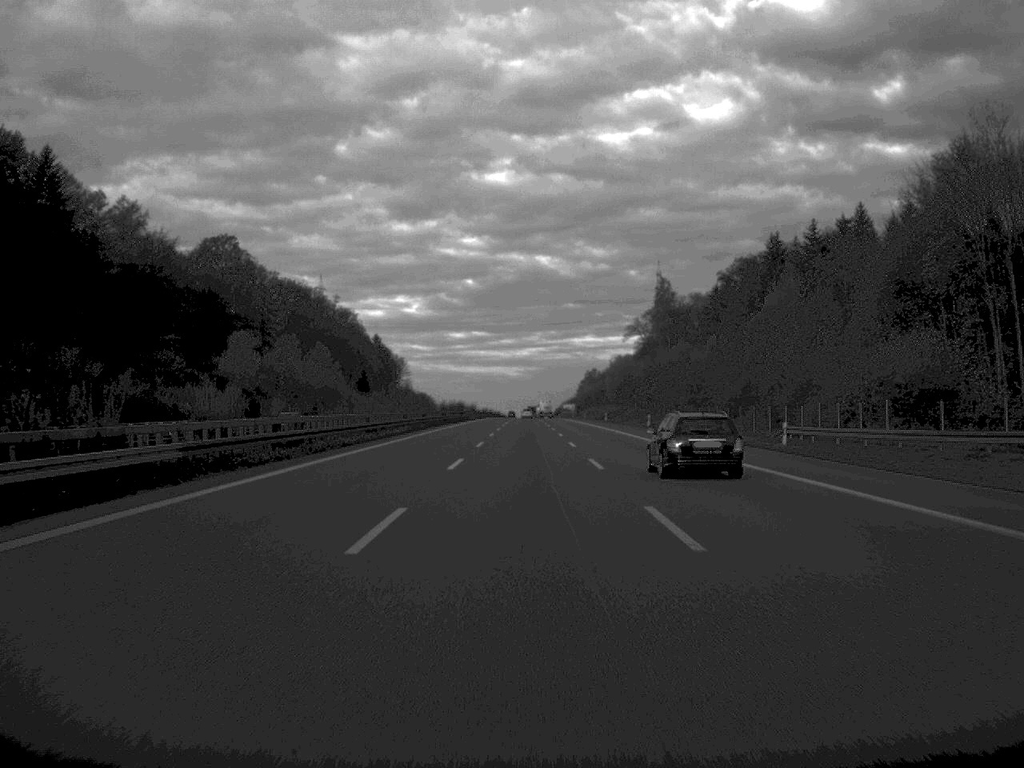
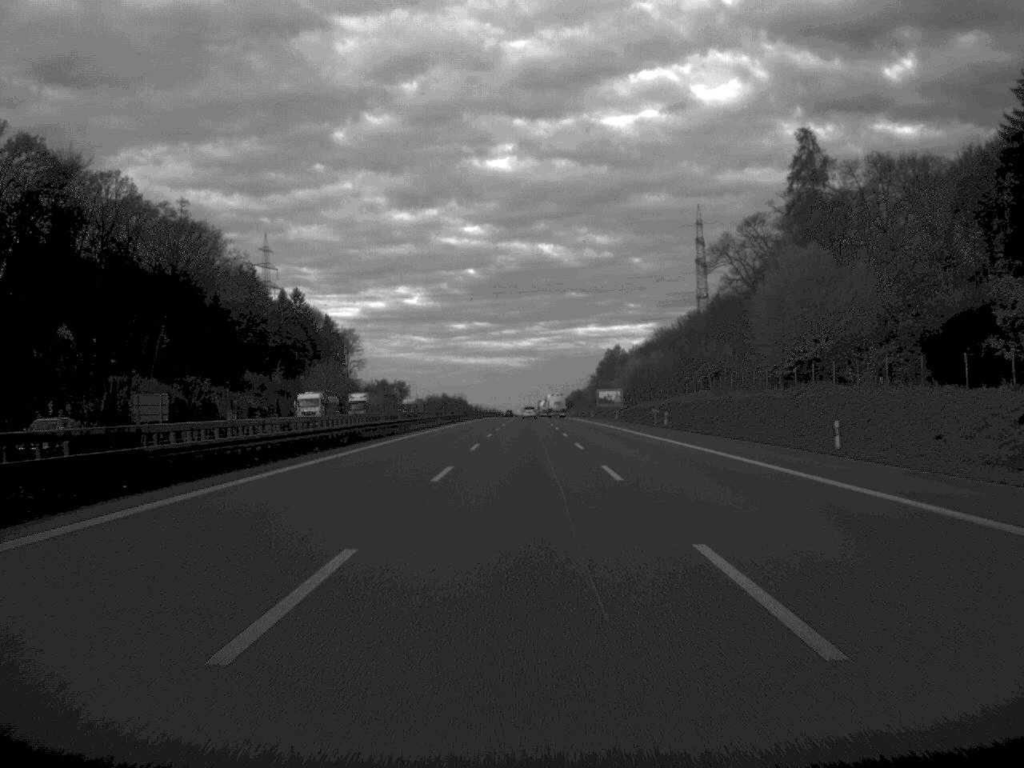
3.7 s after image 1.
(-0.1, +166.5) m; 0°
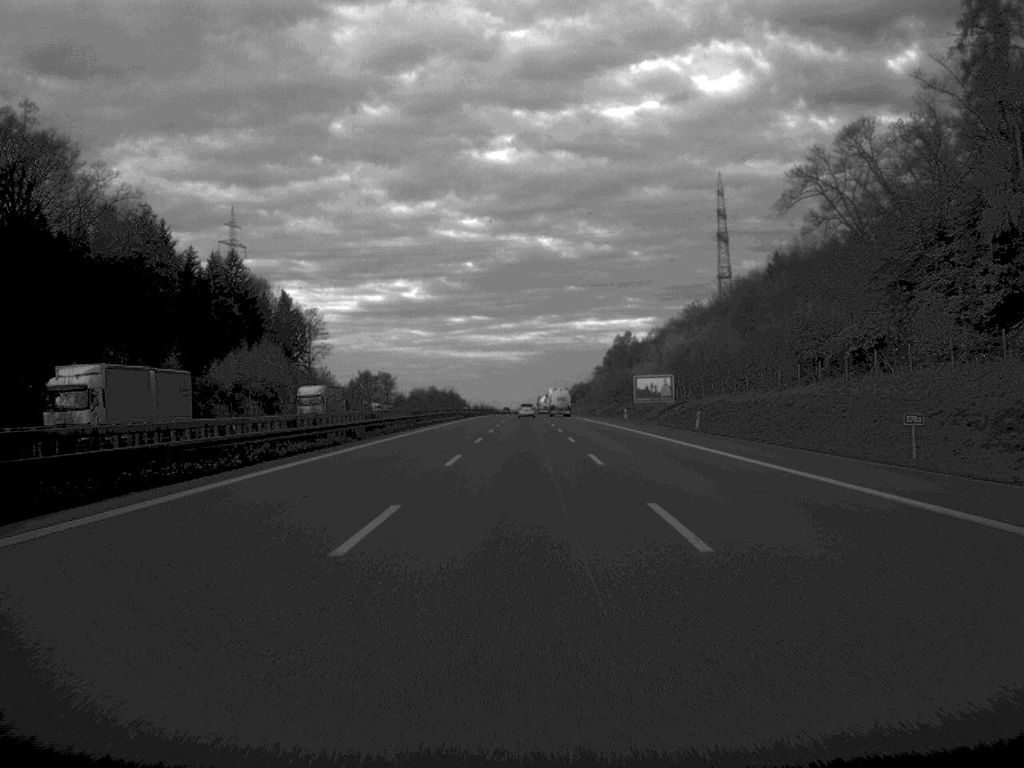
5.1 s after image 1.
(+0.1, +65.6) m; 0°
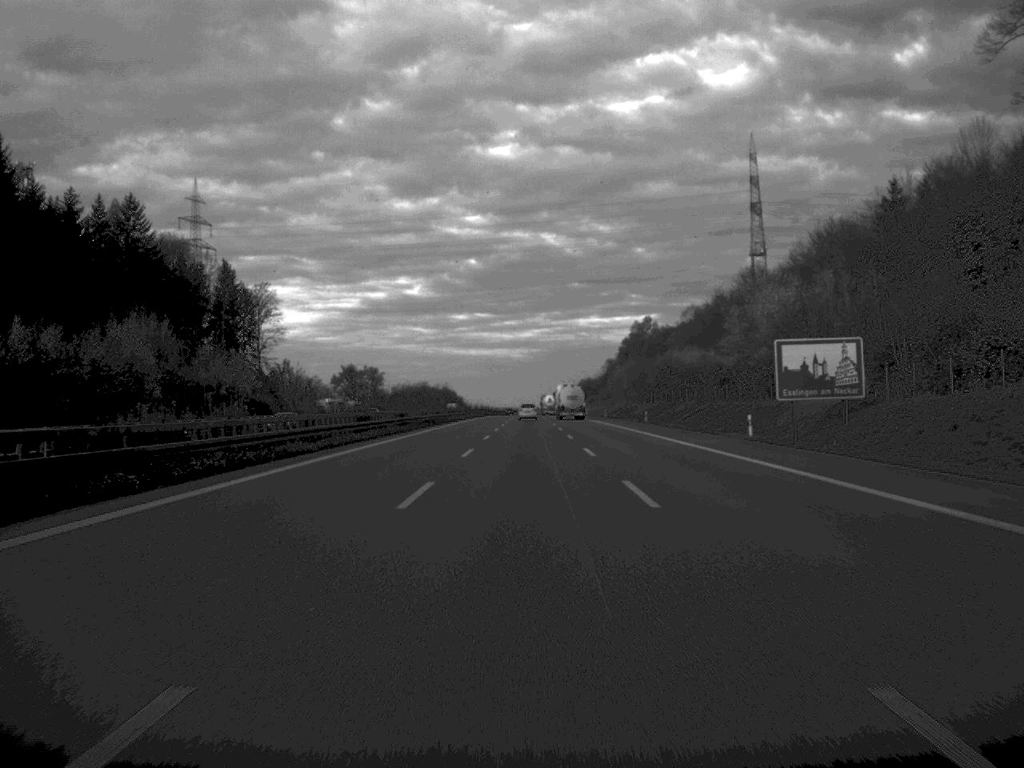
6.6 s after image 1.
(-0.1, +65.7) m; 0°
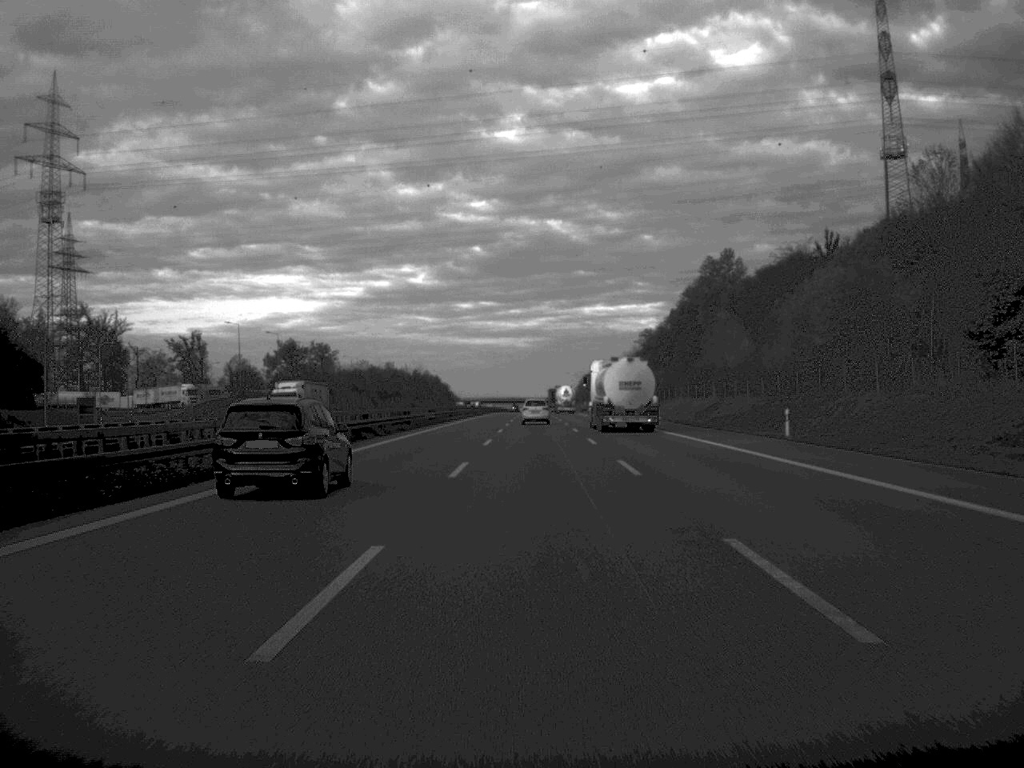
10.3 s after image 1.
(-0.1, +153.2) m; 0°
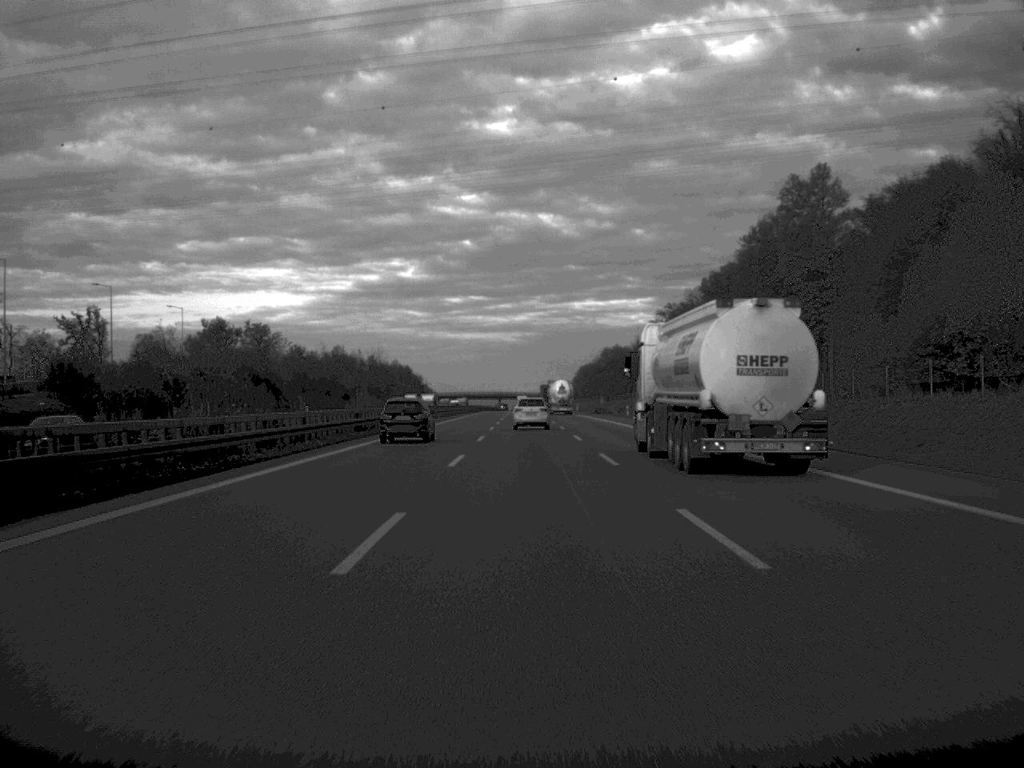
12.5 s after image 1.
(+0.4, +85.4) m; 0°
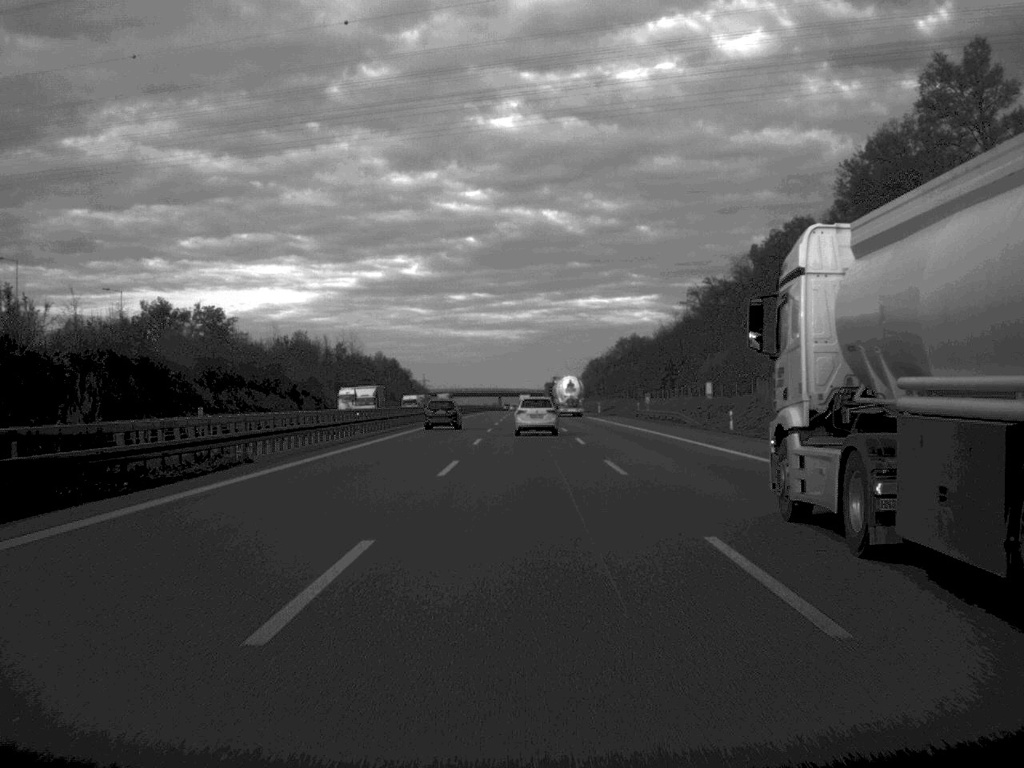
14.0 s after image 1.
(-0.1, +56.7) m; 0°
